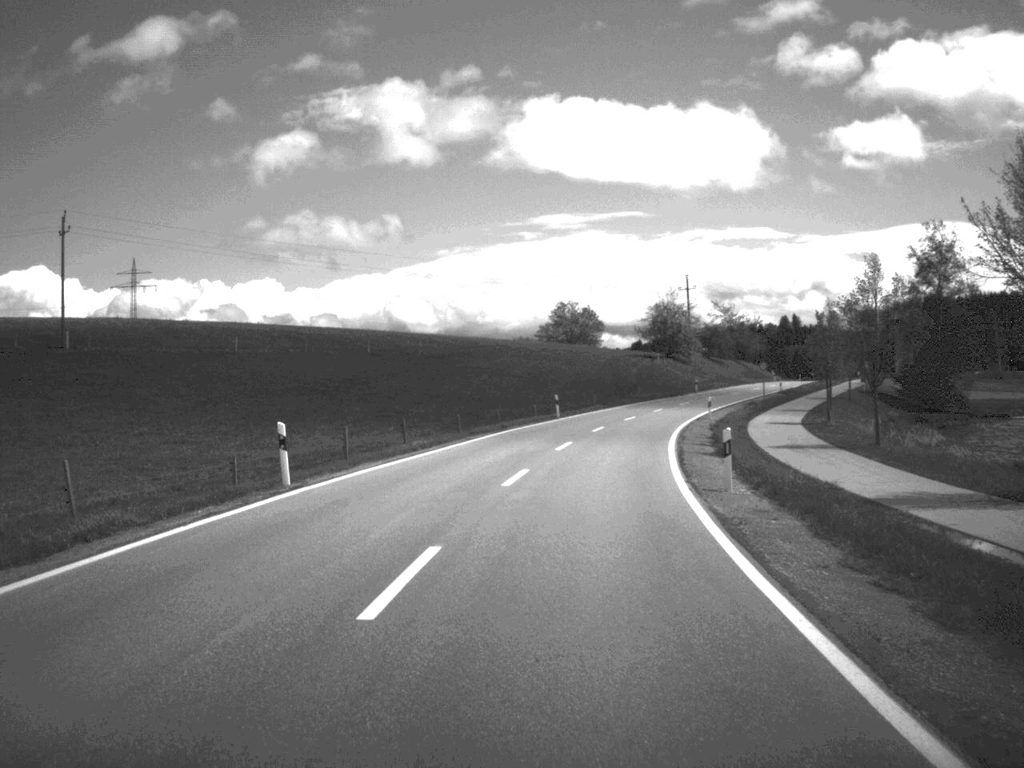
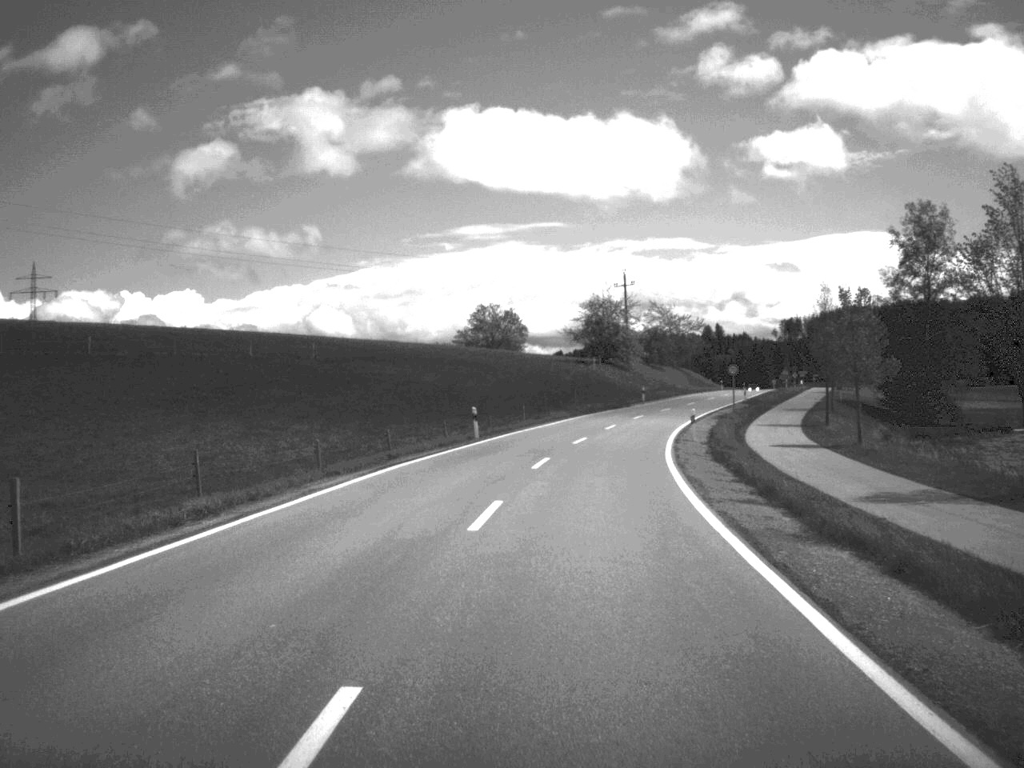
(+0.5, +17.8) m; +4°
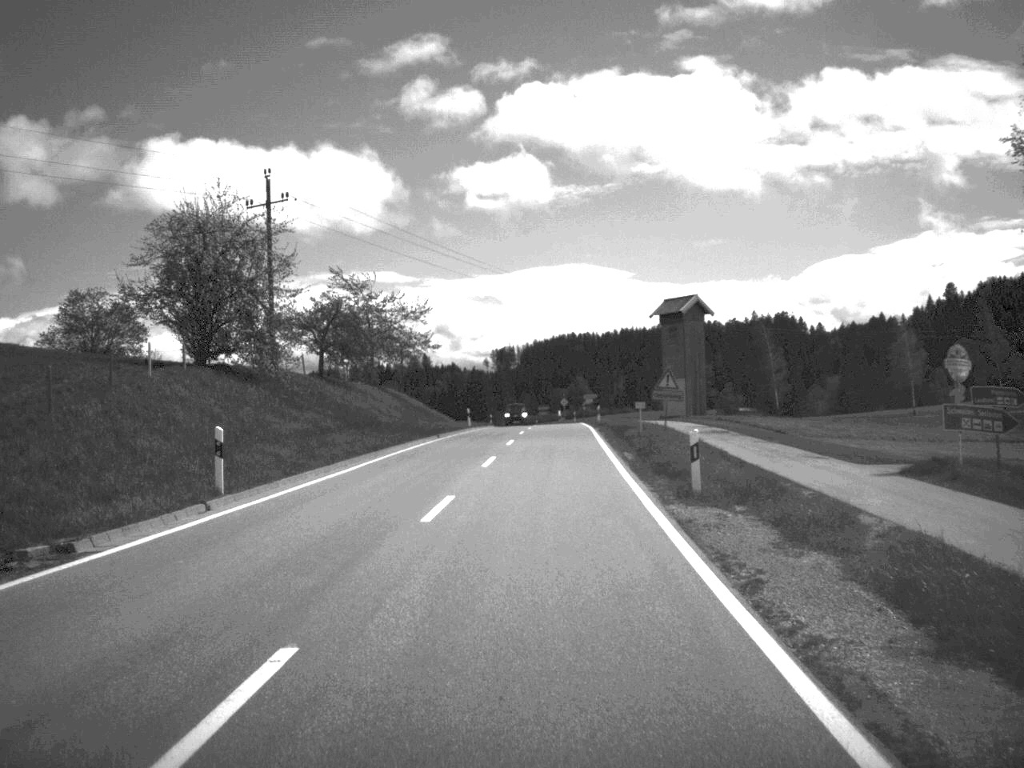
(+8.4, +69.5) m; +13°
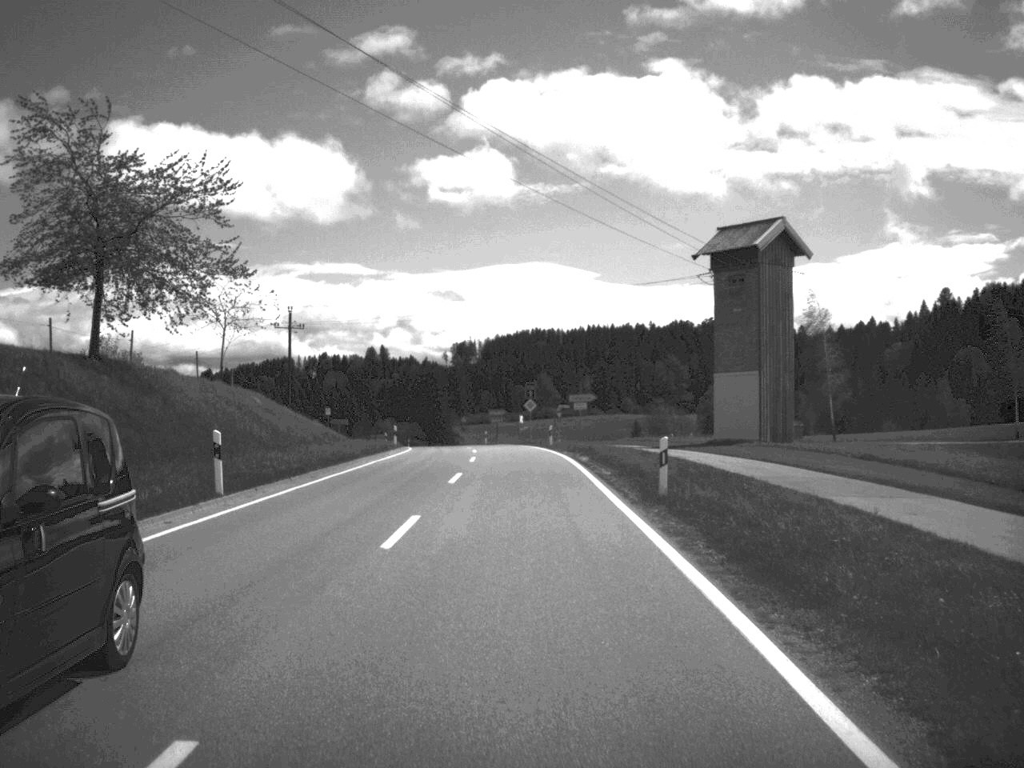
(+1.1, +50.0) m; +2°
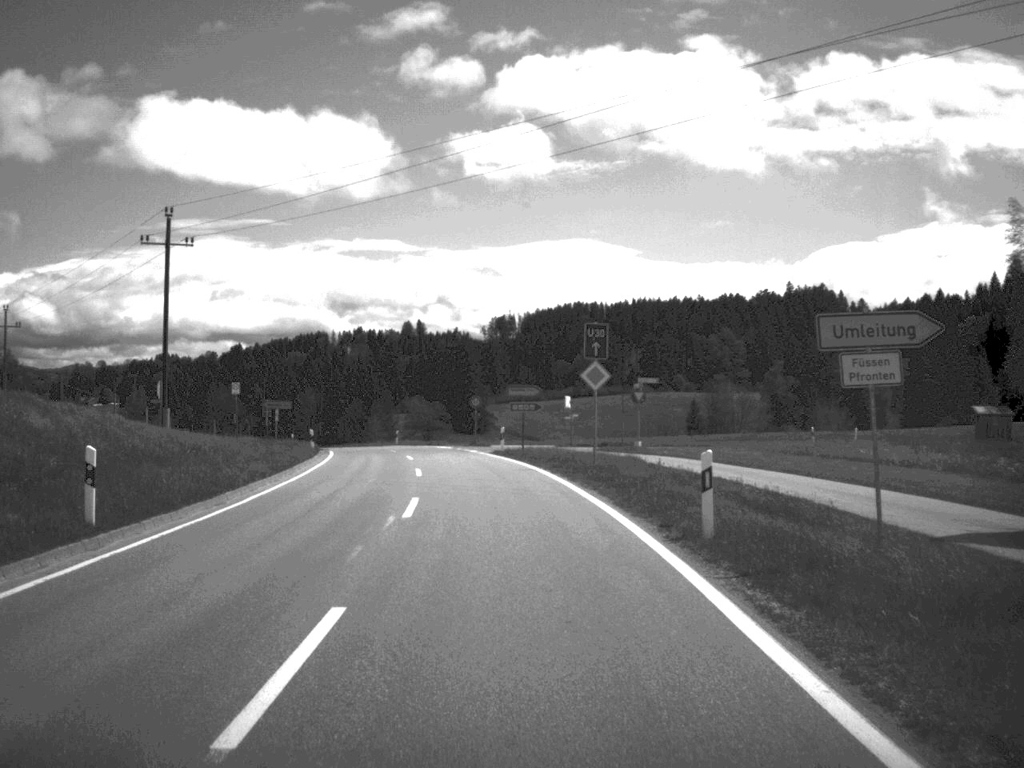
(-0.4, +43.9) m; -2°
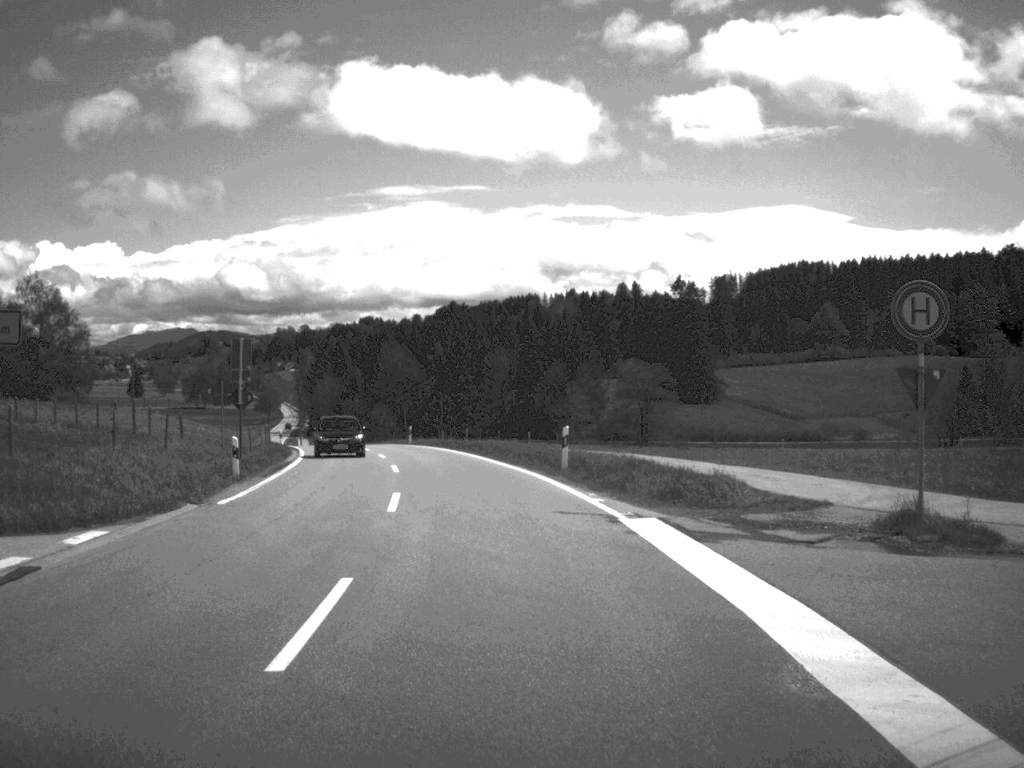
(-4.9, +58.8) m; -10°
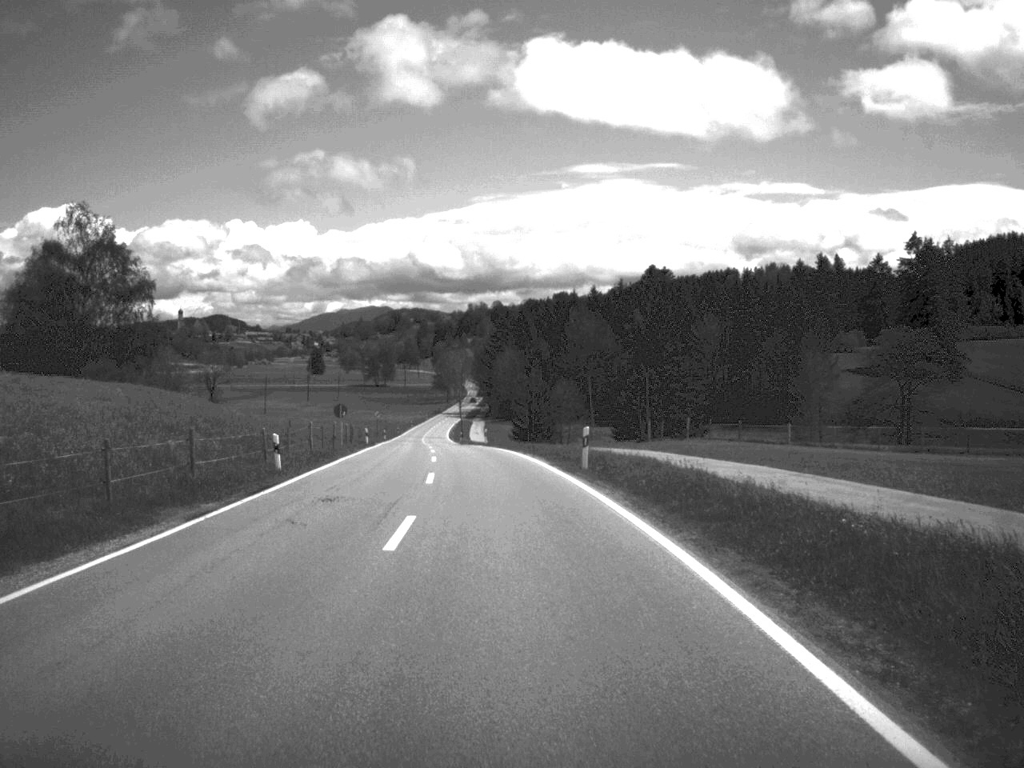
(-3.2, +41.1) m; -9°
